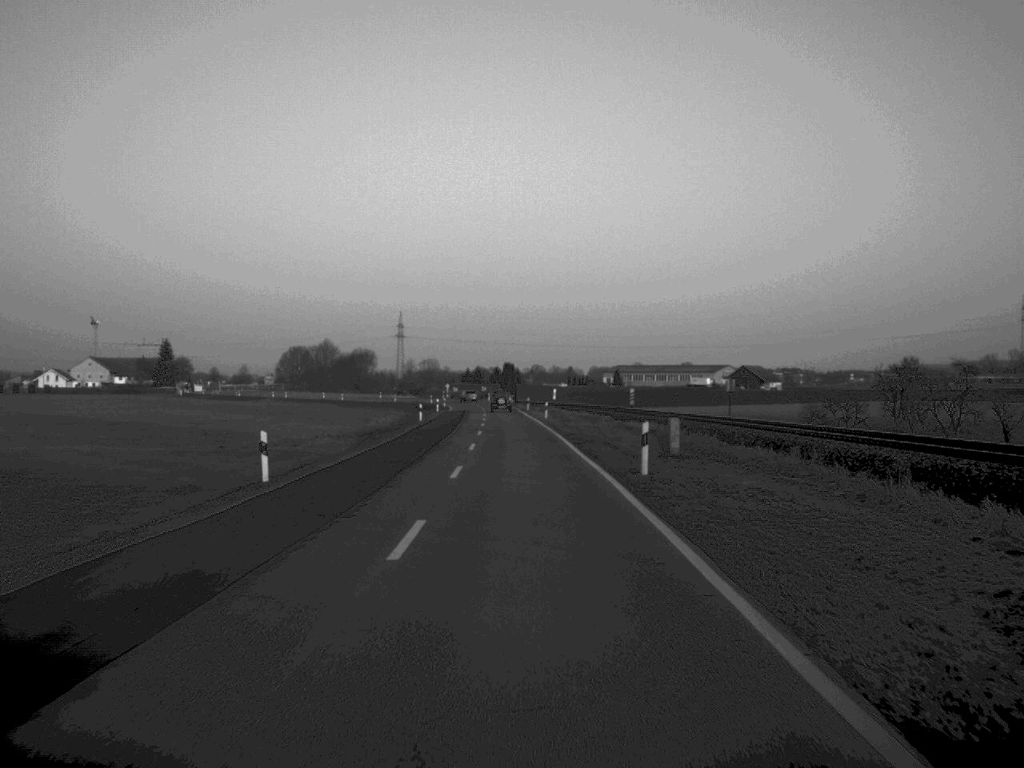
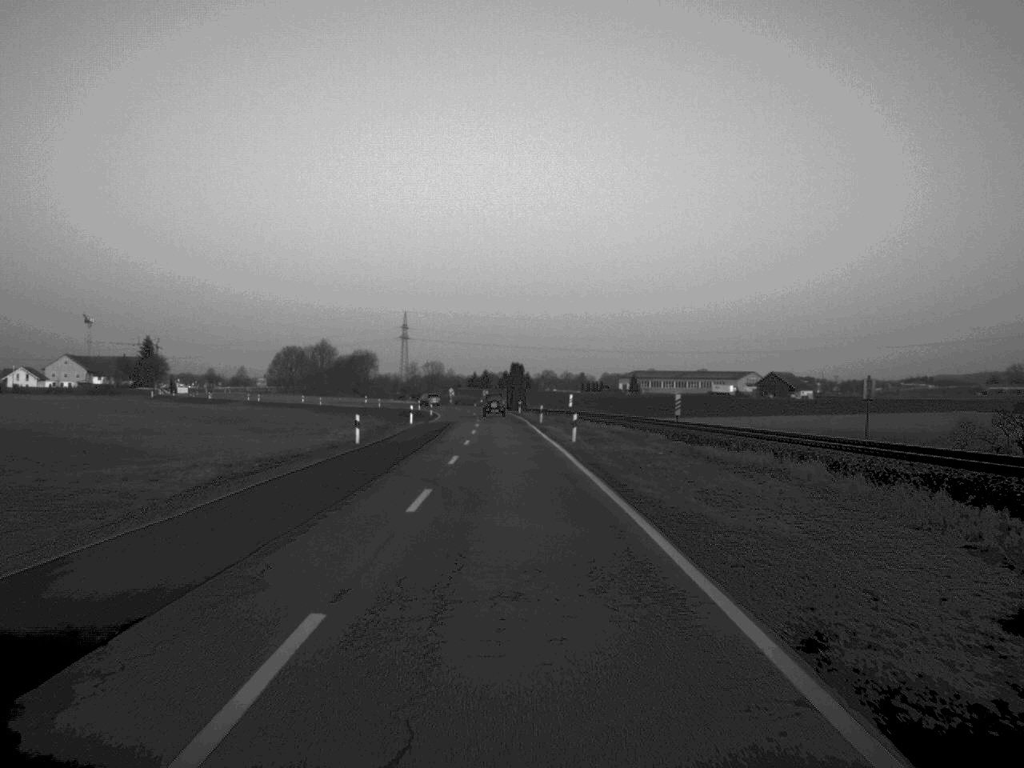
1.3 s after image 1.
(-0.1, +31.2) m; 0°
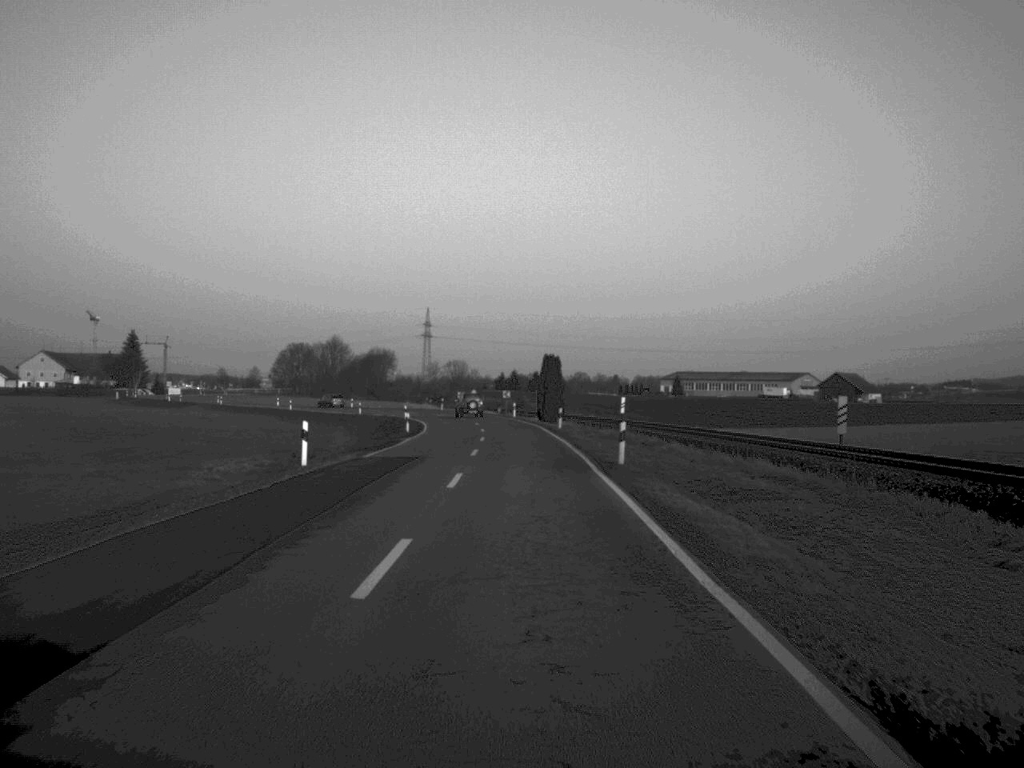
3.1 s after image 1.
(-0.6, +42.7) m; -1°
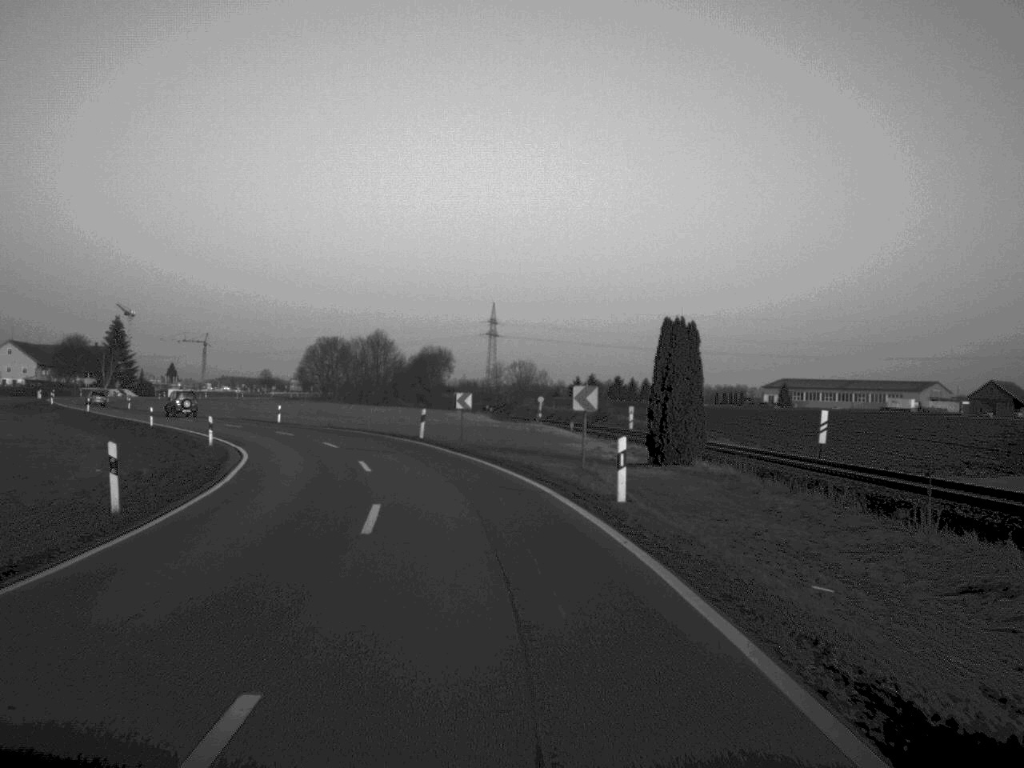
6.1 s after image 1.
(-0.9, +66.6) m; -3°
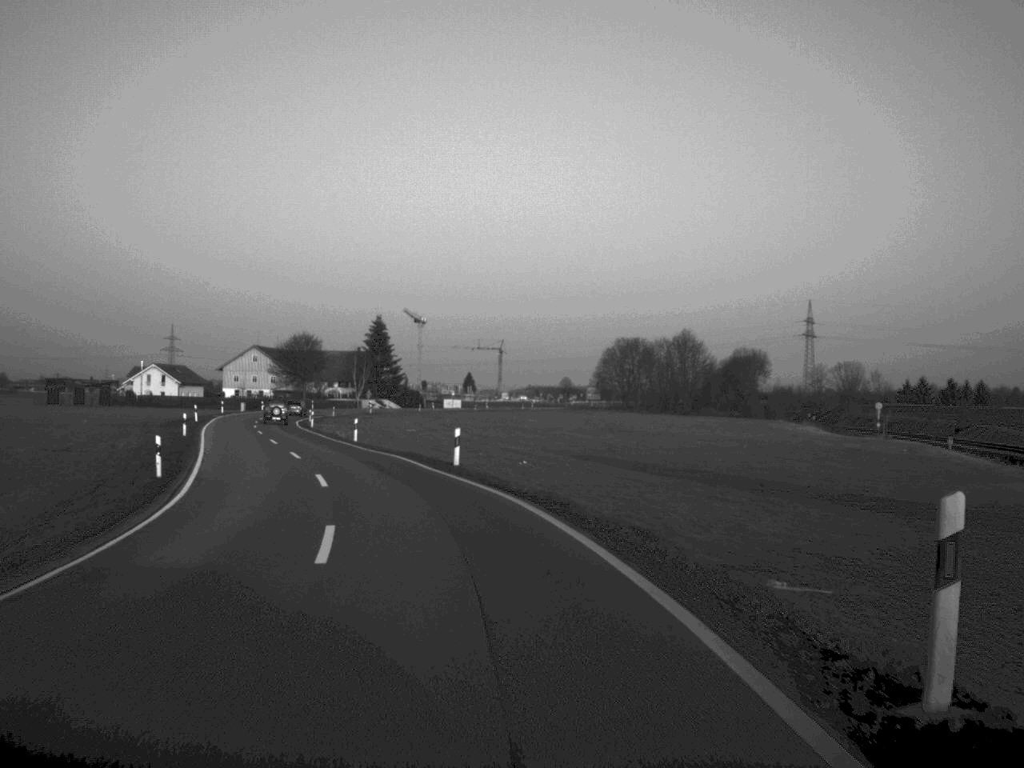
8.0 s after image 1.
(-4.0, +37.8) m; -14°
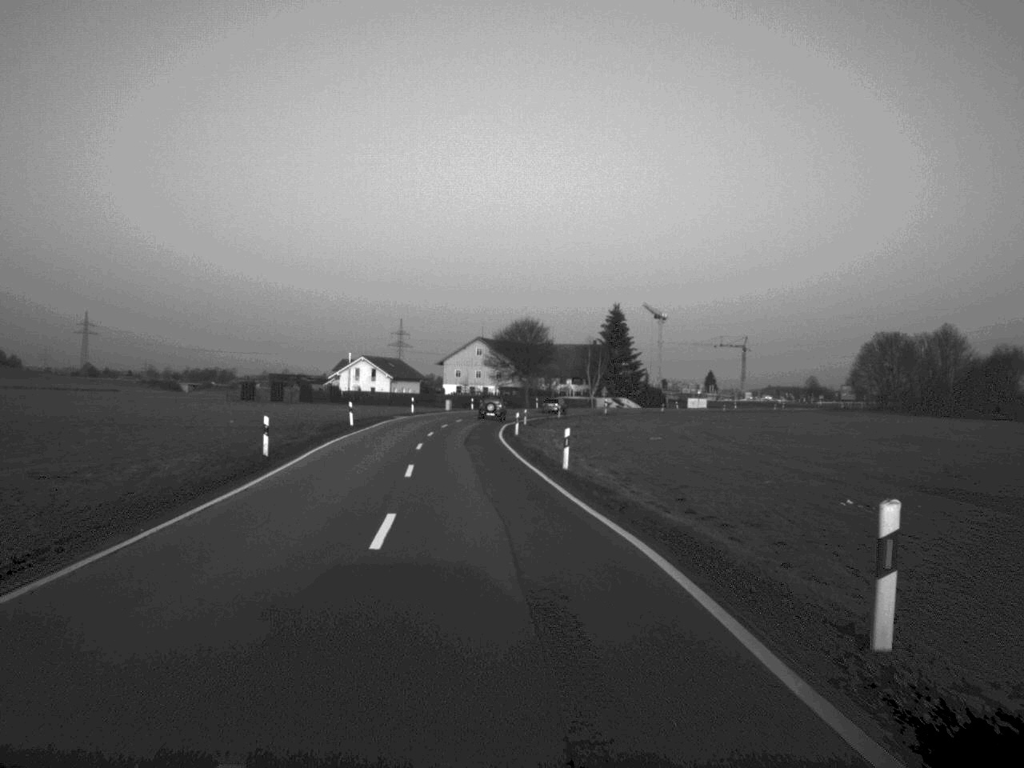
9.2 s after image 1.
(-2.2, +23.2) m; -11°
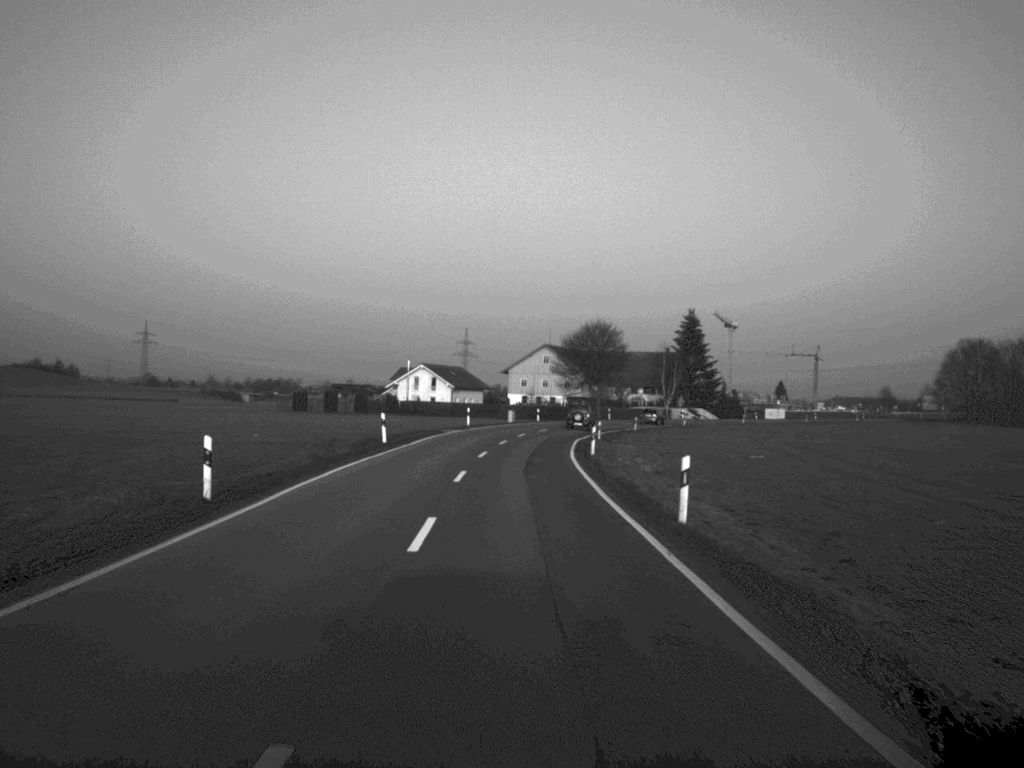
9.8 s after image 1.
(-0.3, +11.5) m; -3°
